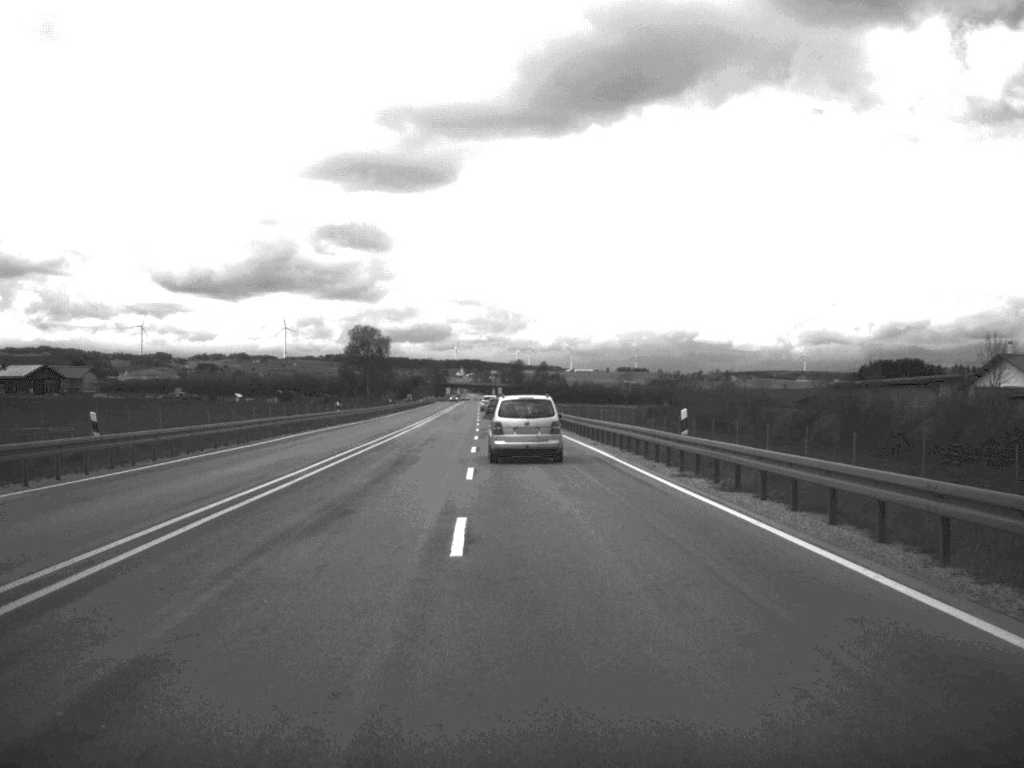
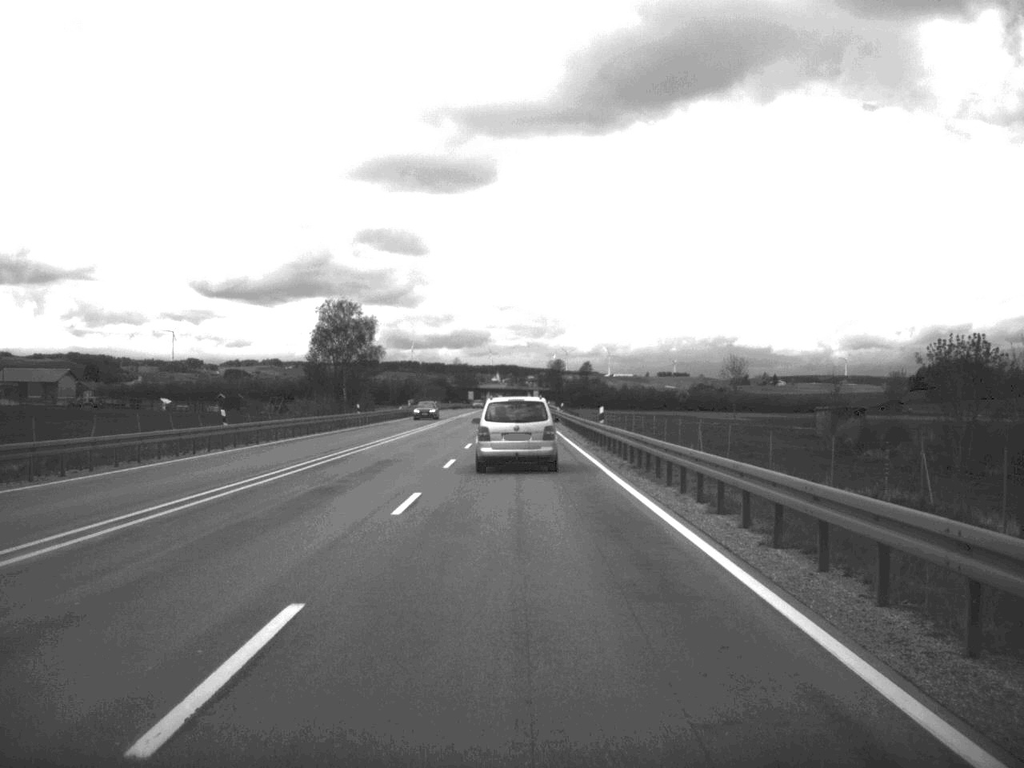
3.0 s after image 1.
(-1.4, +78.8) m; -2°
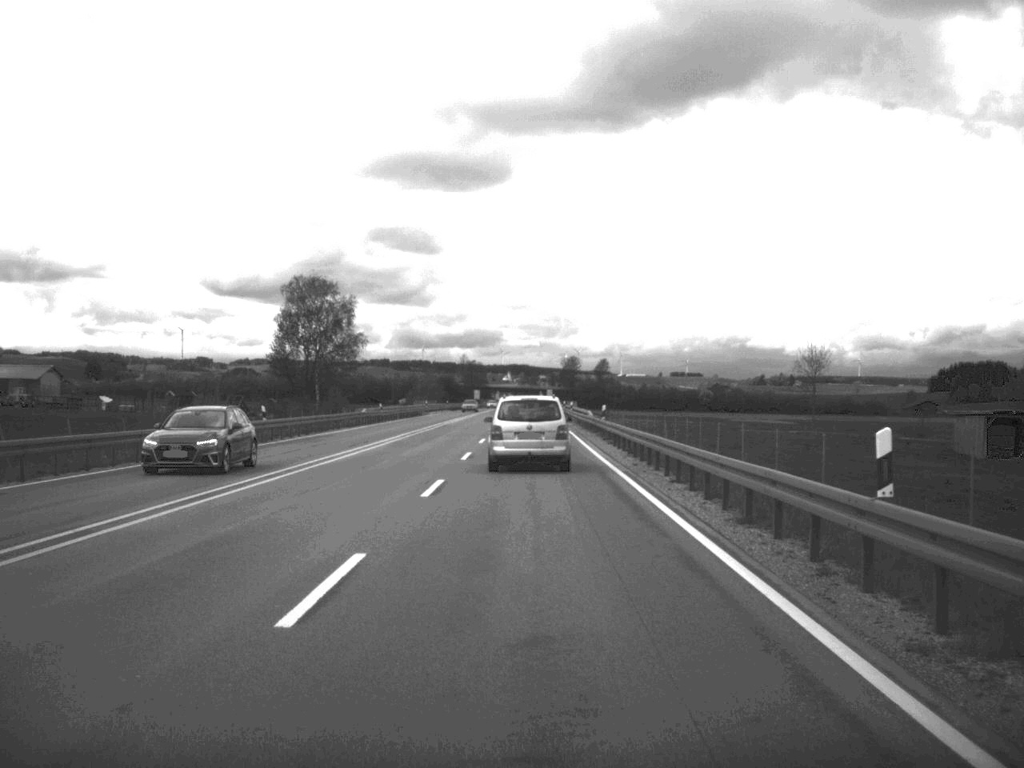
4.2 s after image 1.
(-0.2, +32.7) m; -1°
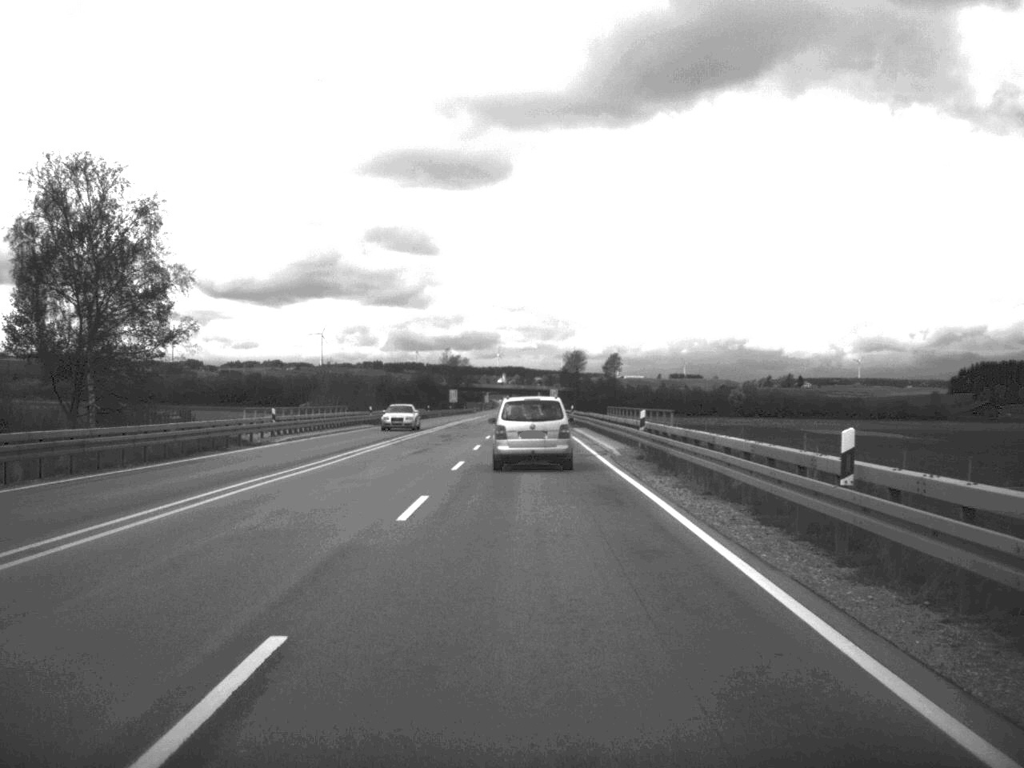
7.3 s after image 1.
(0.0, +76.1) m; 0°
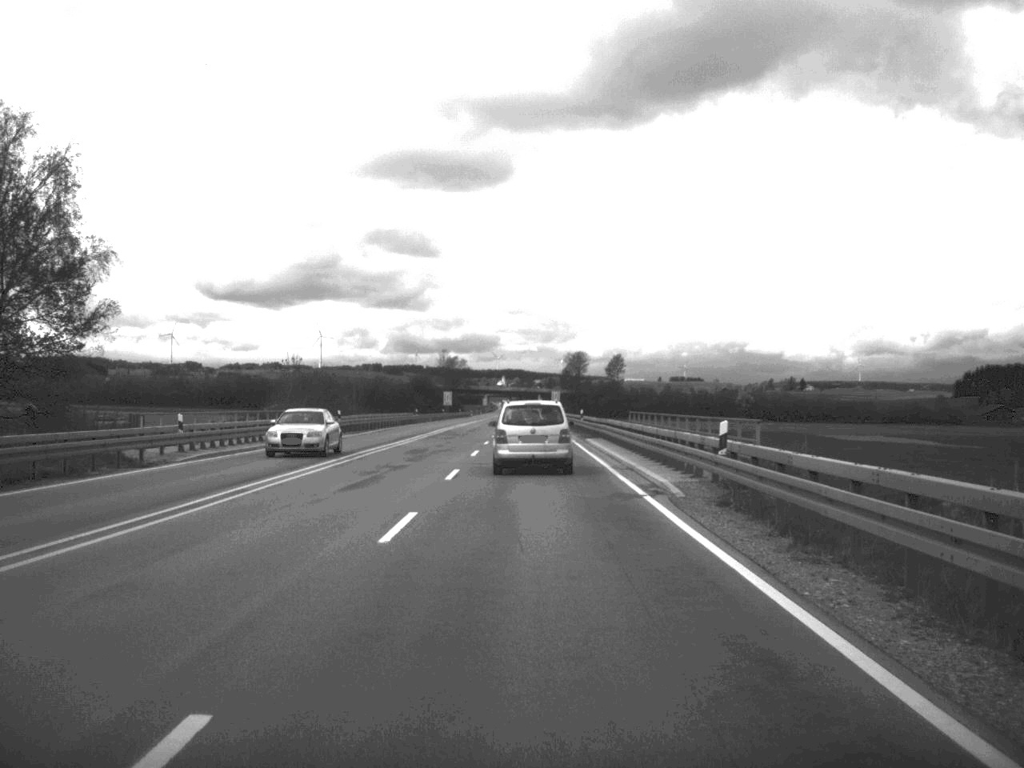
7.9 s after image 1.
(0.0, +14.1) m; 0°
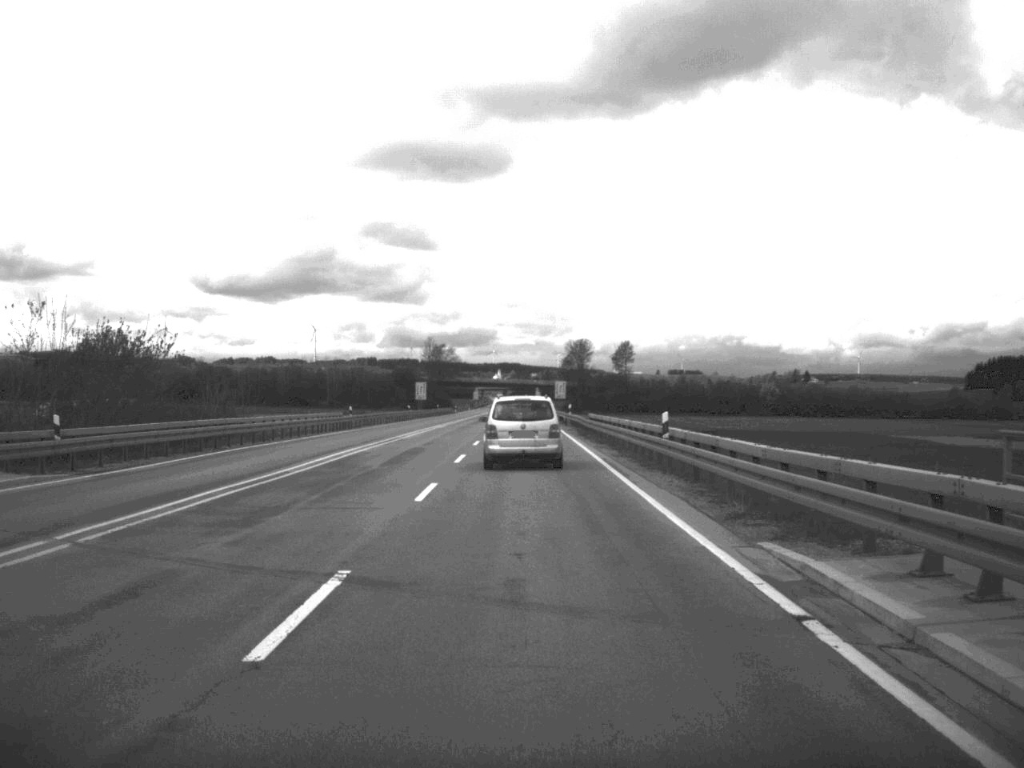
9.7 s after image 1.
(0.0, +42.3) m; 0°
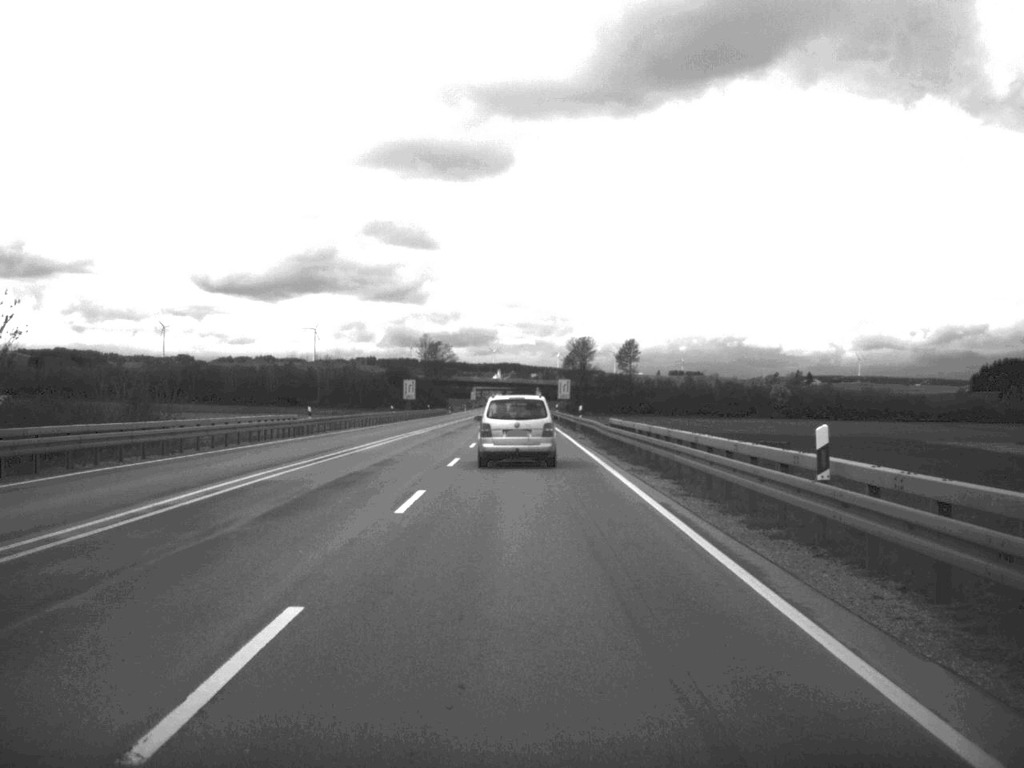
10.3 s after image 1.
(0.0, +14.3) m; 0°
